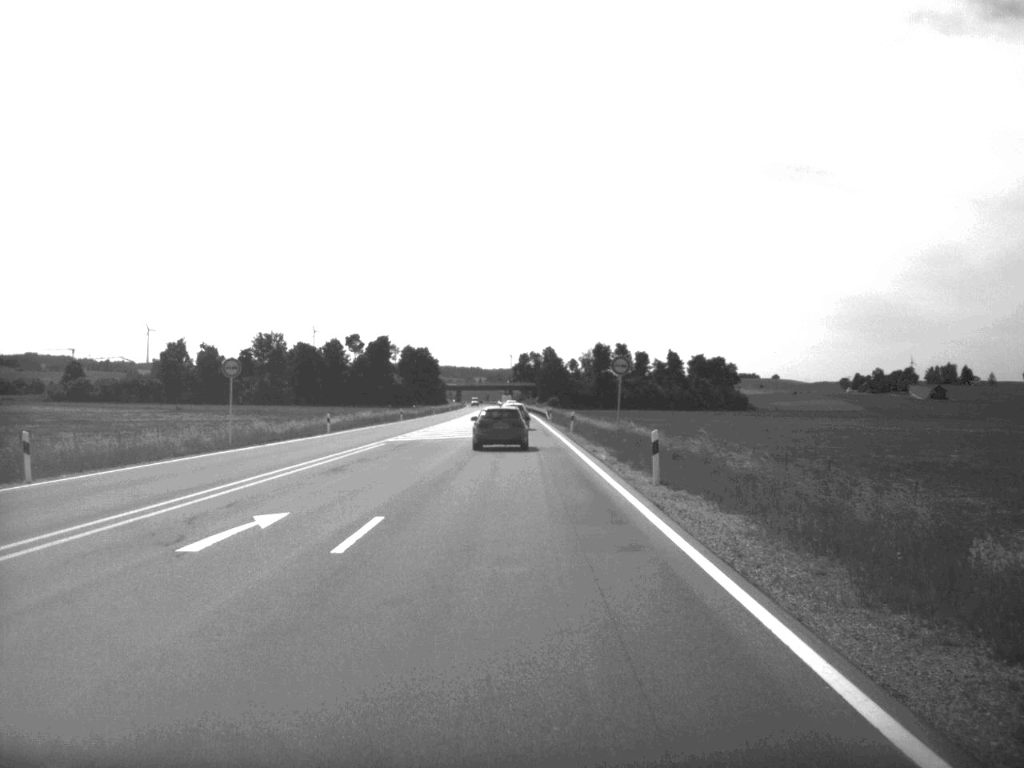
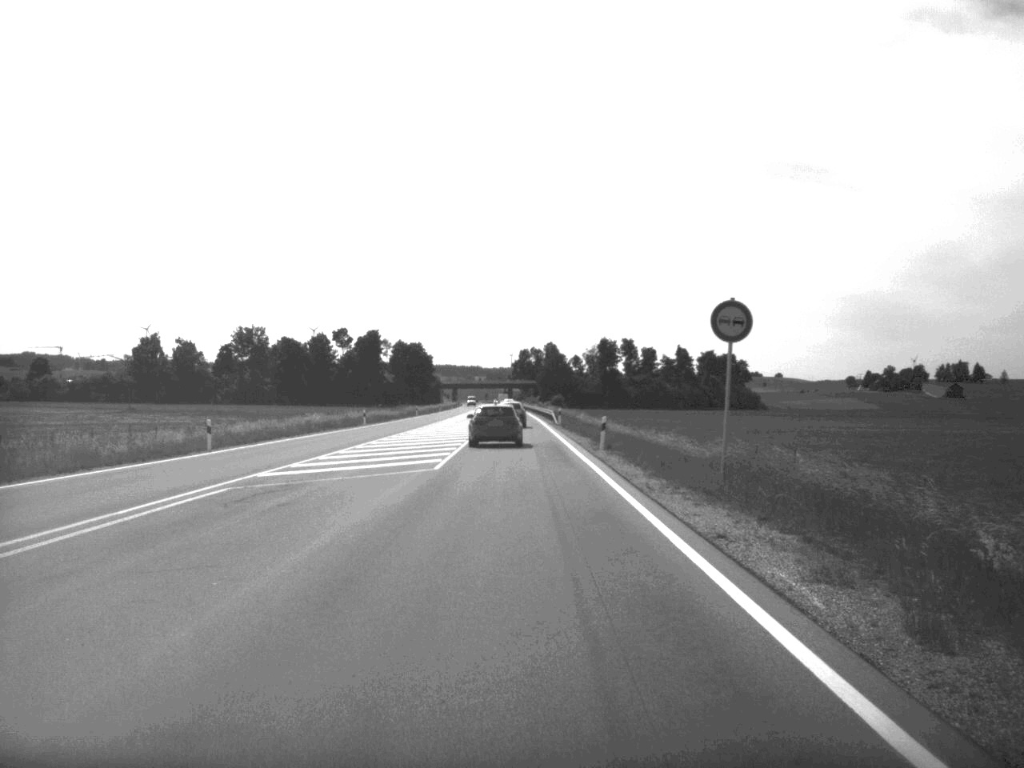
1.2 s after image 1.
(0.0, +26.0) m; 0°
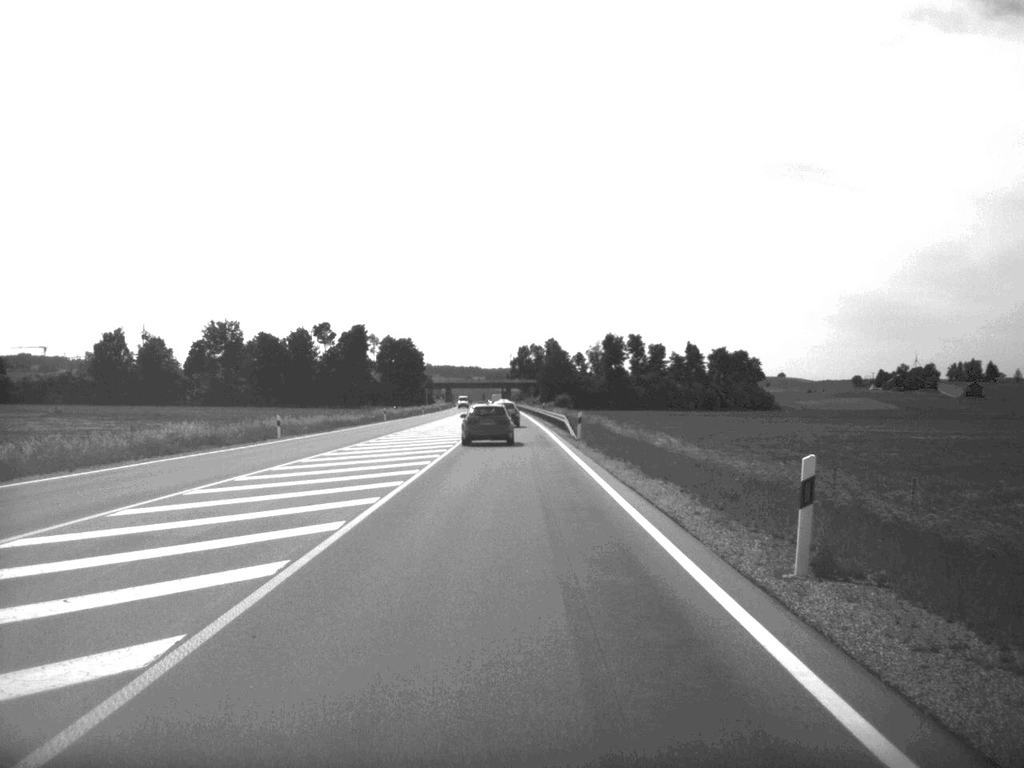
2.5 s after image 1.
(0.0, +29.2) m; 0°
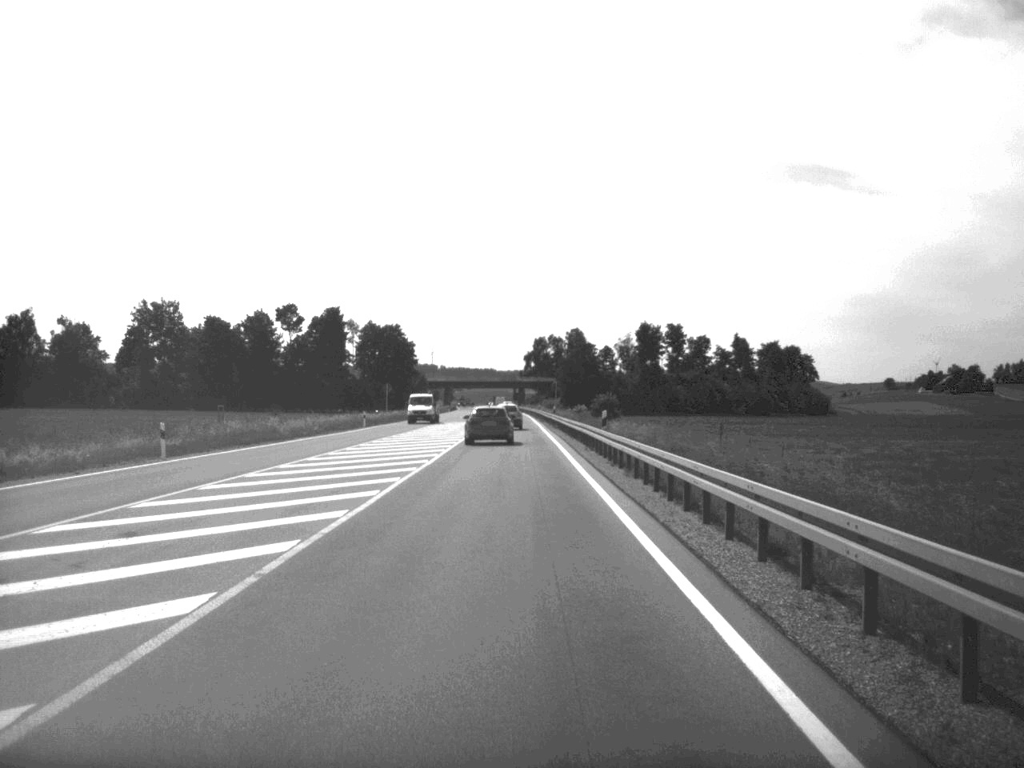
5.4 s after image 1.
(-0.3, +66.6) m; -1°
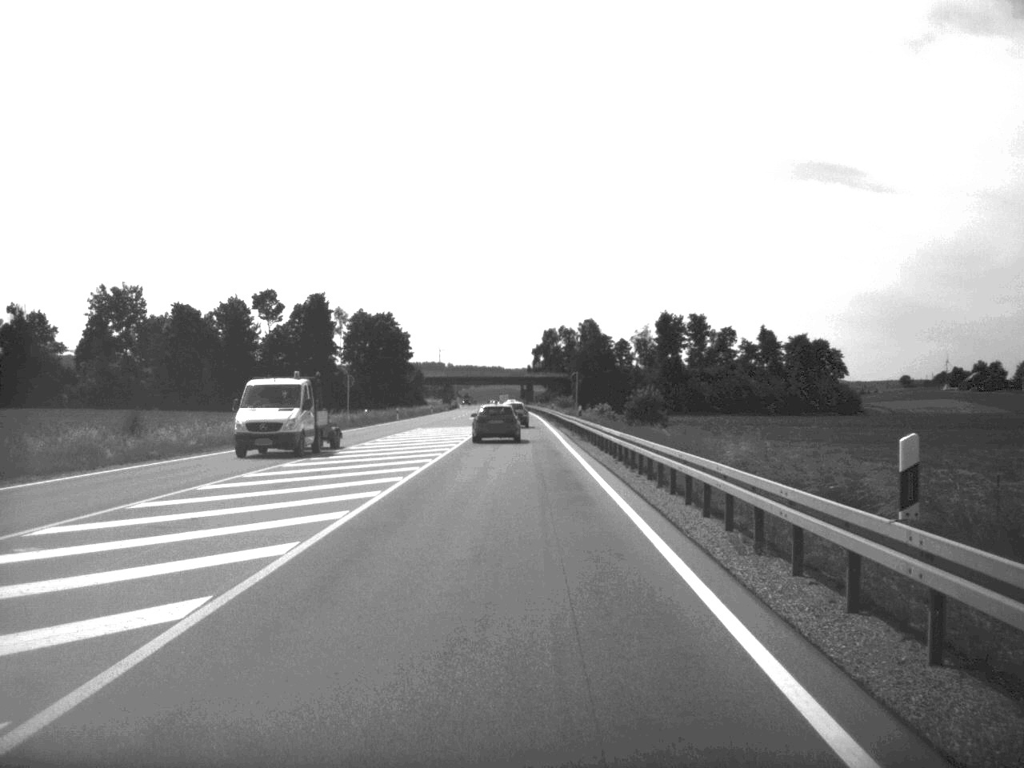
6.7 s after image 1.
(-0.1, +28.7) m; 0°
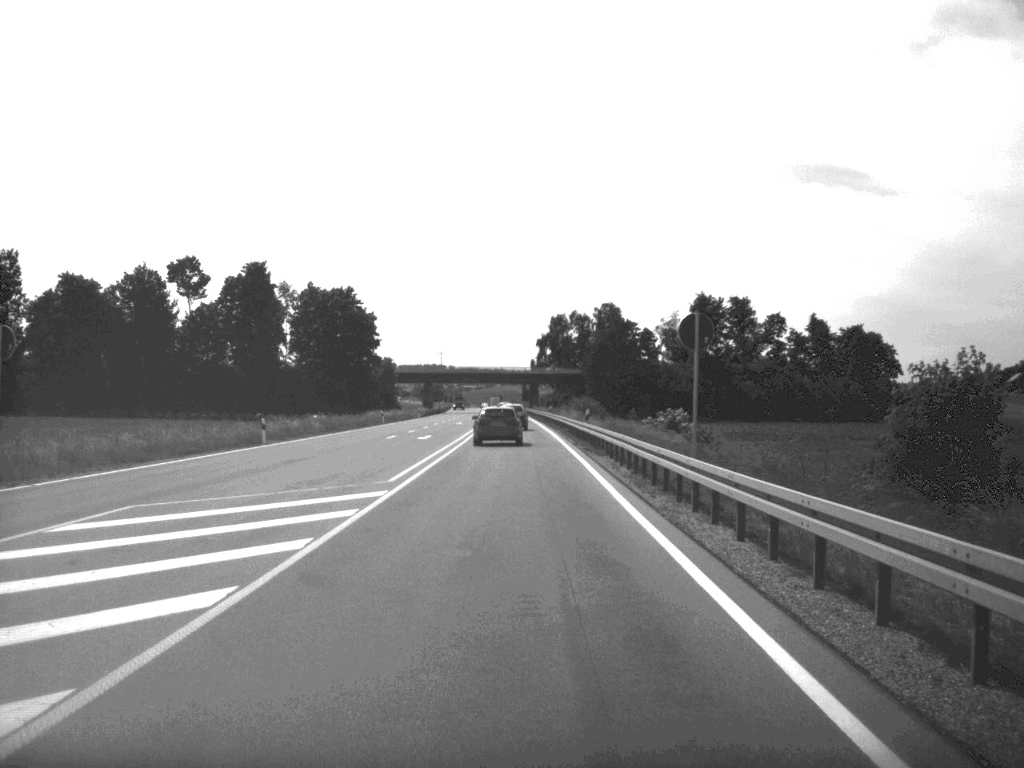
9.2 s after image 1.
(-0.1, +55.7) m; 0°
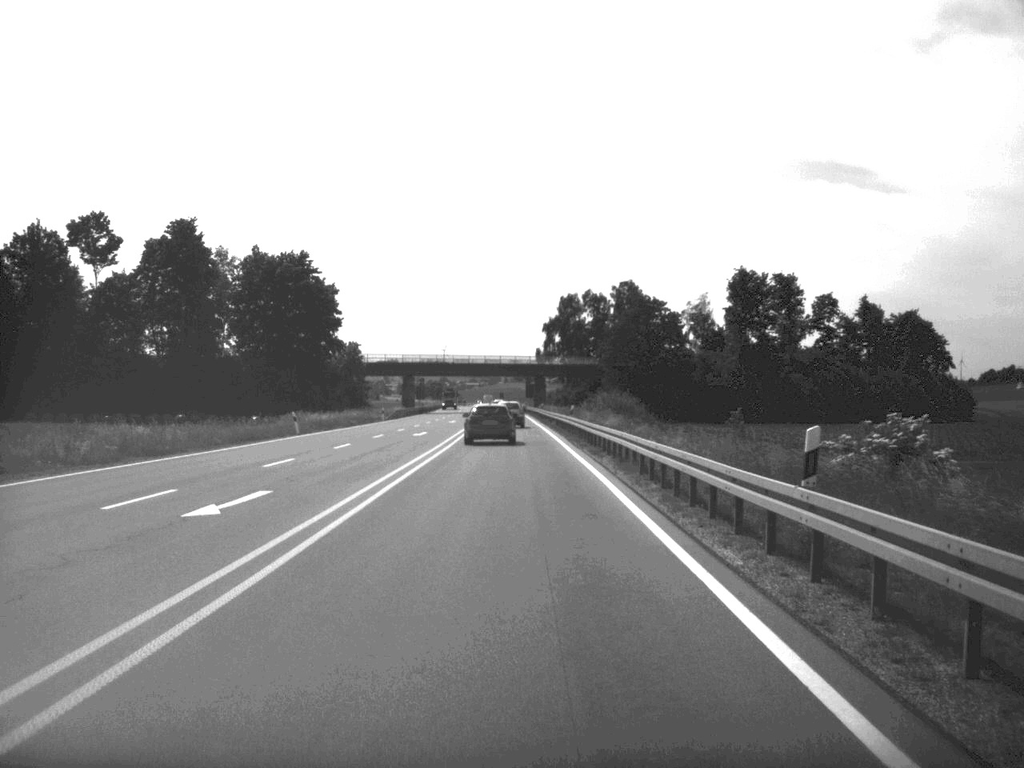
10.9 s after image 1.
(-0.1, +39.4) m; 0°
